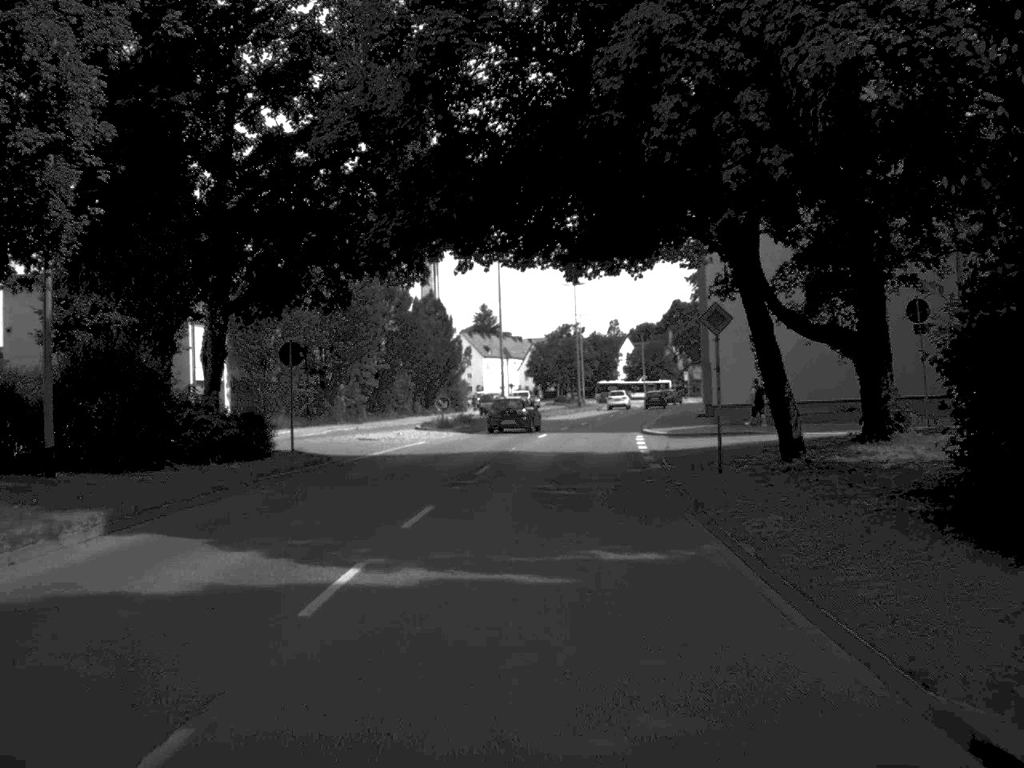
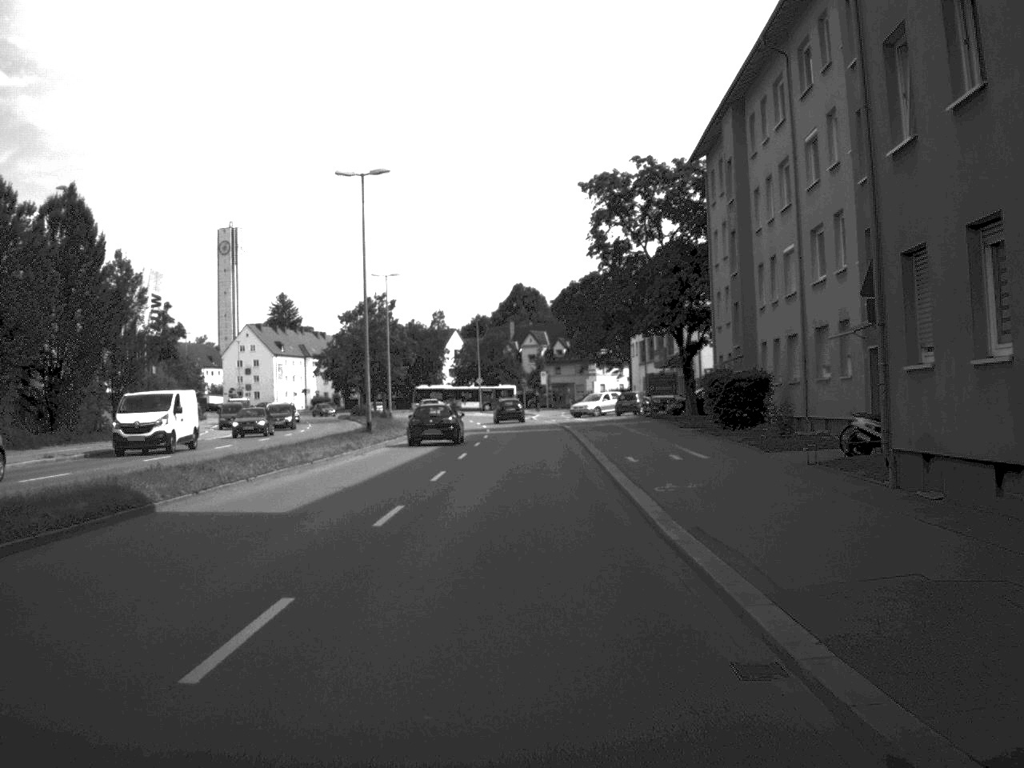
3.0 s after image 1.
(+3.3, +54.1) m; +8°
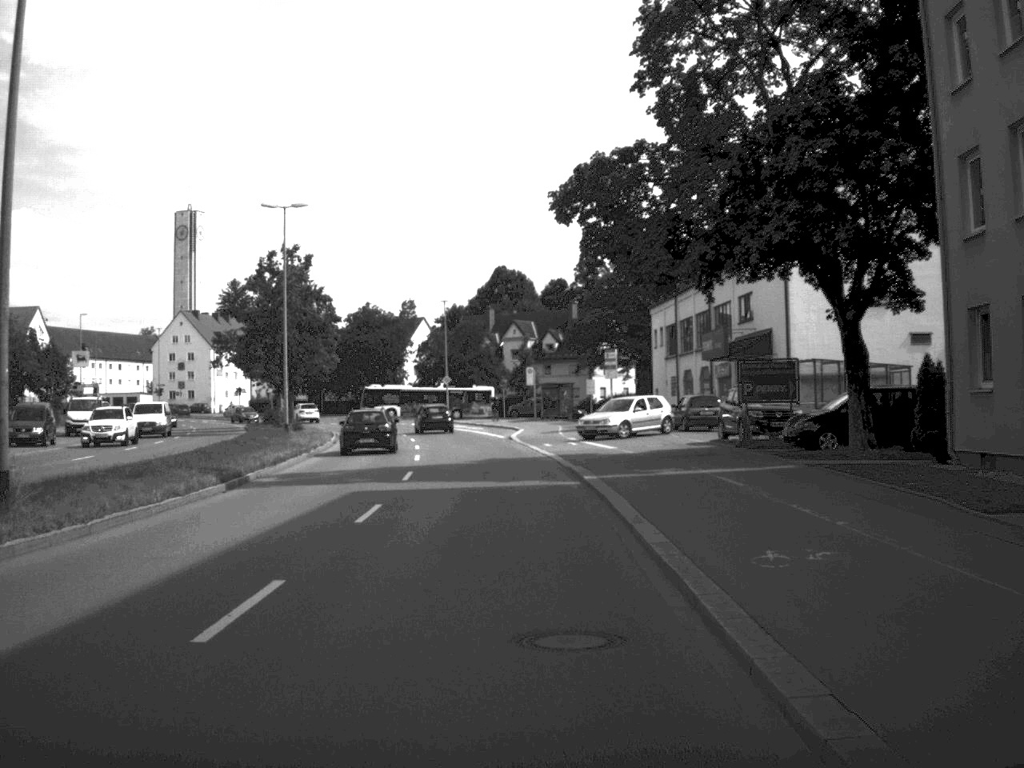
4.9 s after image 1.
(+0.3, +32.8) m; +1°
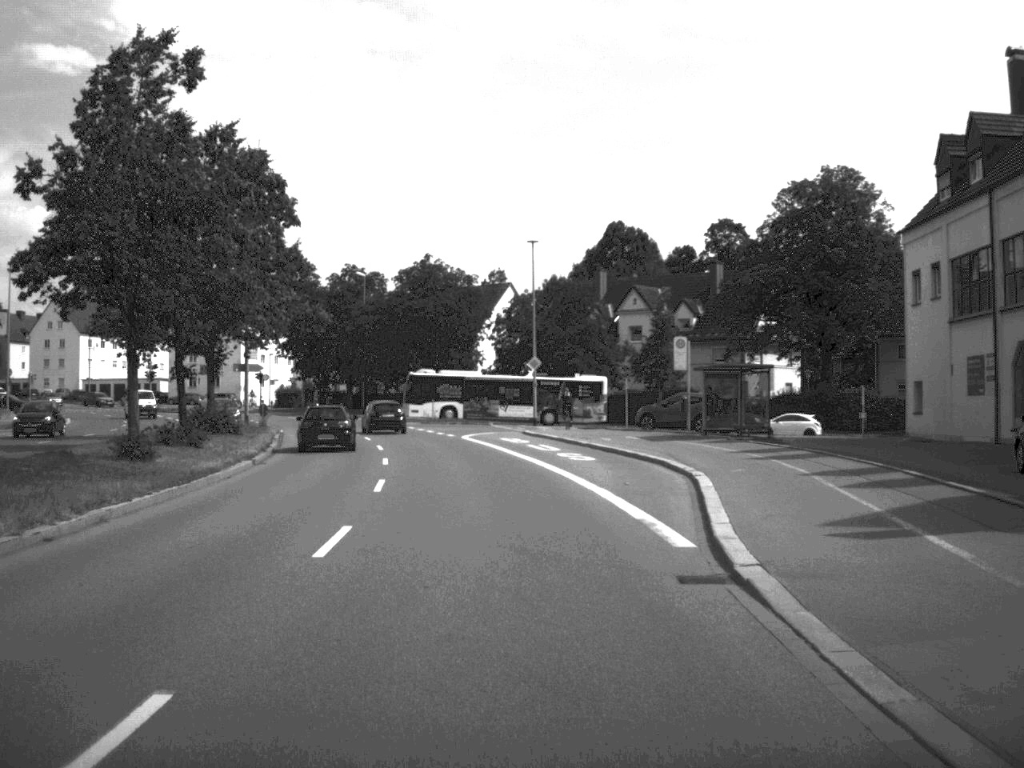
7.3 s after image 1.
(-1.4, +39.4) m; -5°
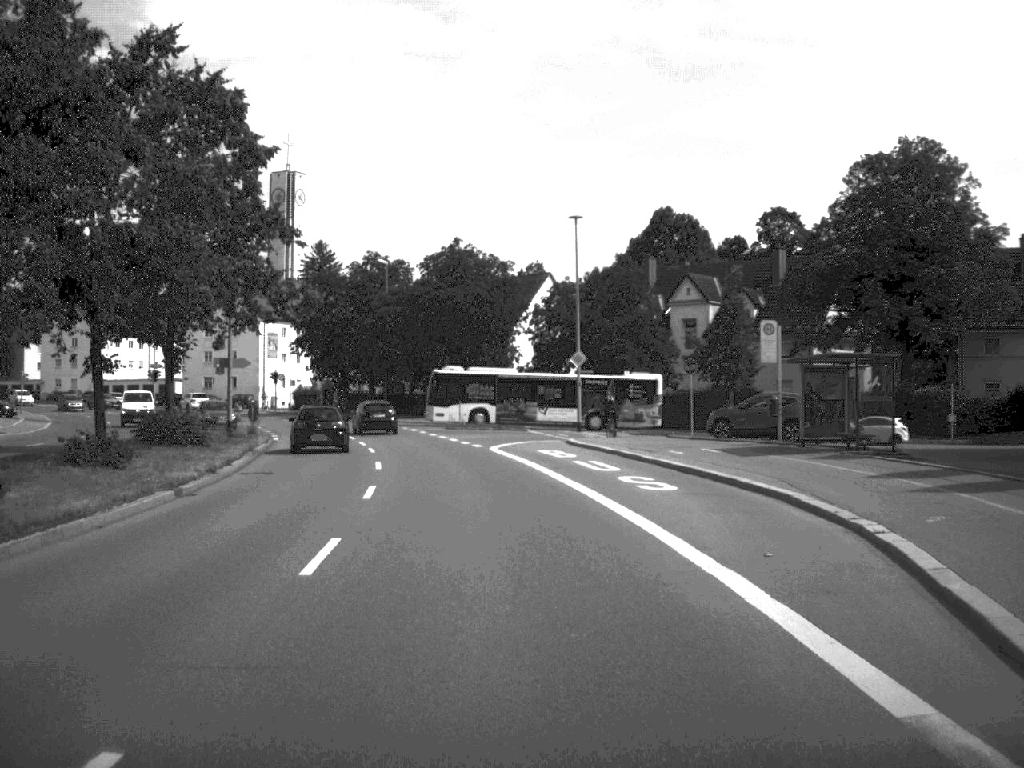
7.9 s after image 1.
(-0.2, +10.1) m; -2°
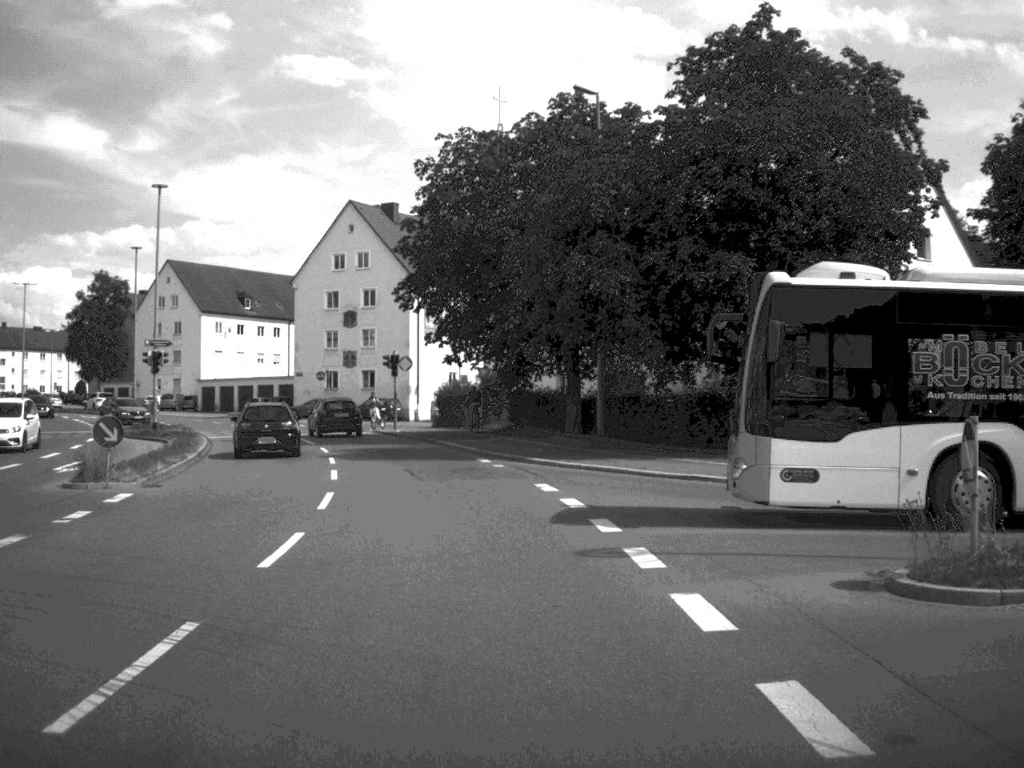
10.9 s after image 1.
(-4.5, +49.8) m; -11°
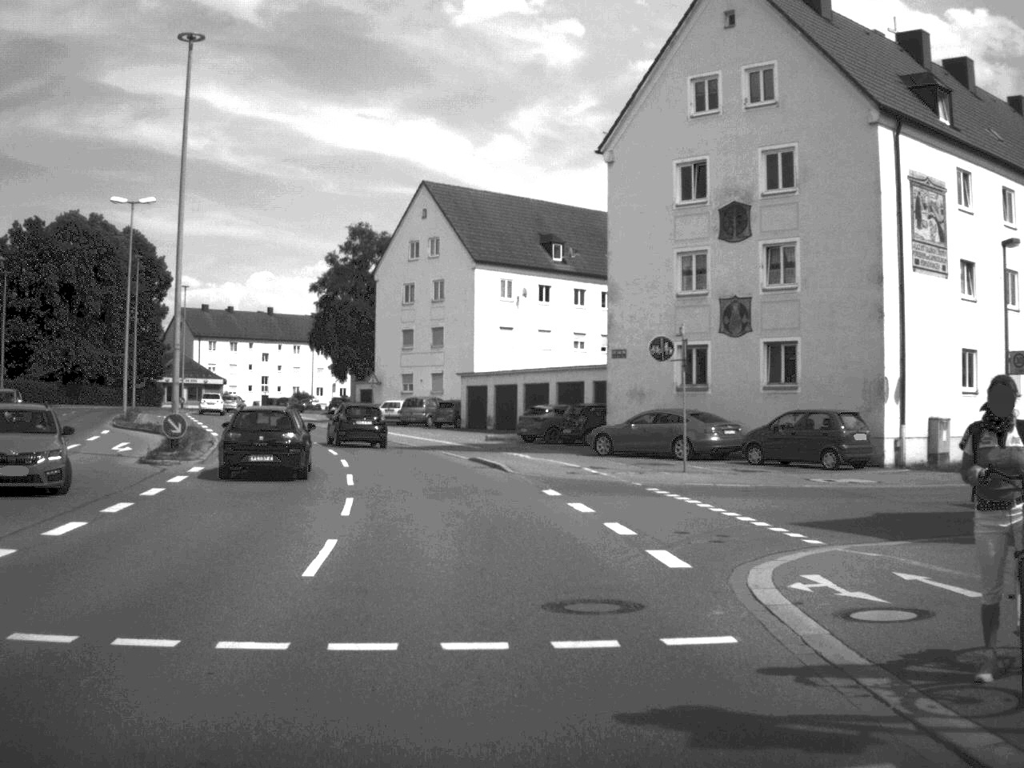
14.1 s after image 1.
(-6.9, +48.0) m; -16°
